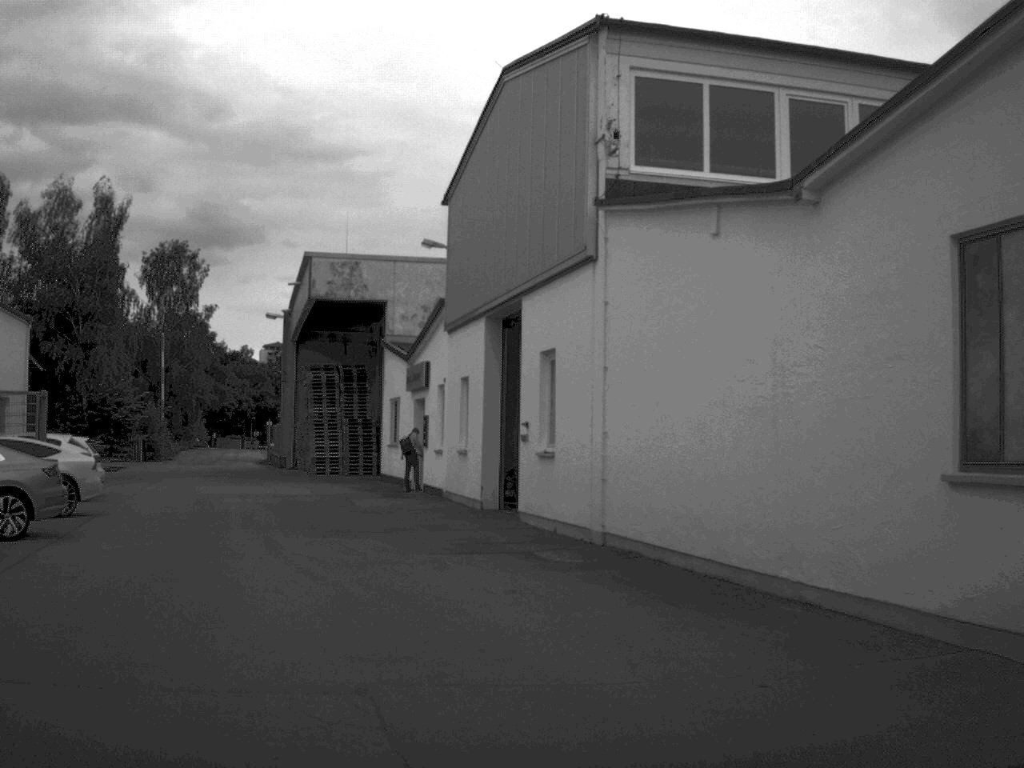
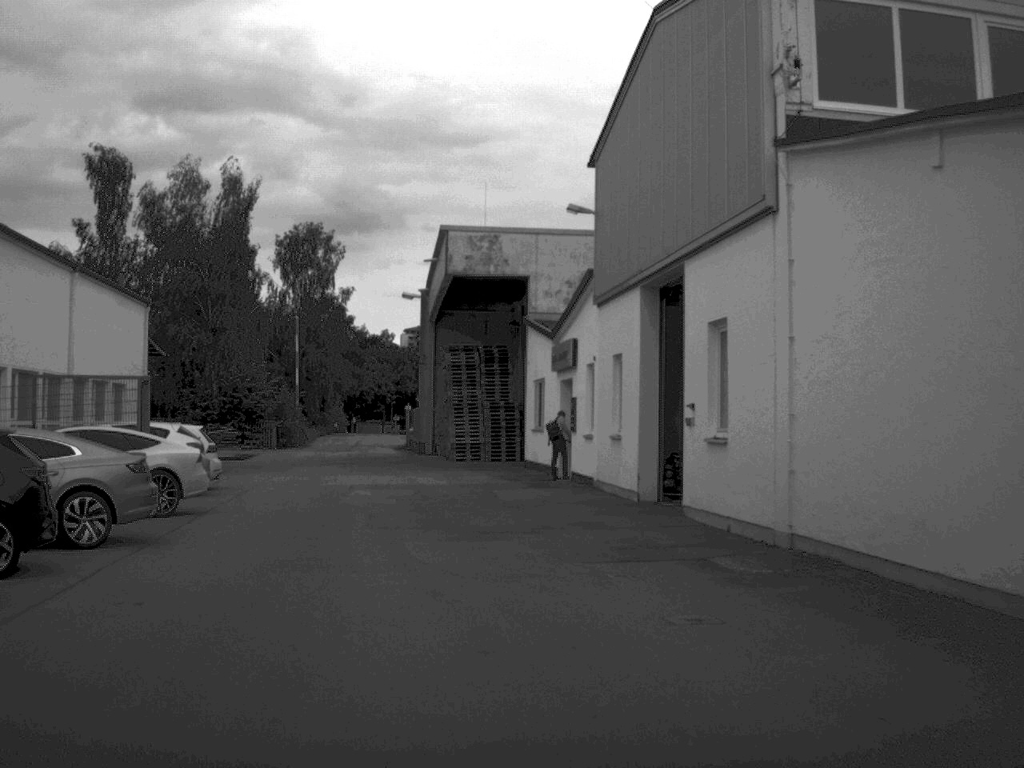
(-0.1, +2.6) m; -6°
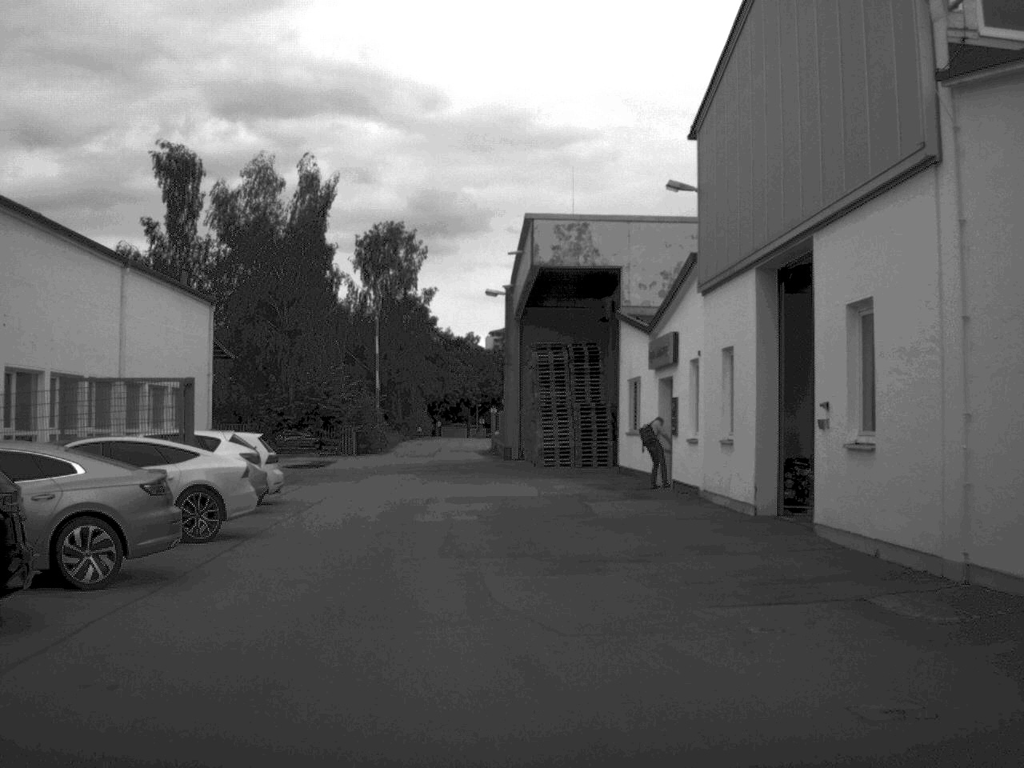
(-0.1, +2.8) m; -4°
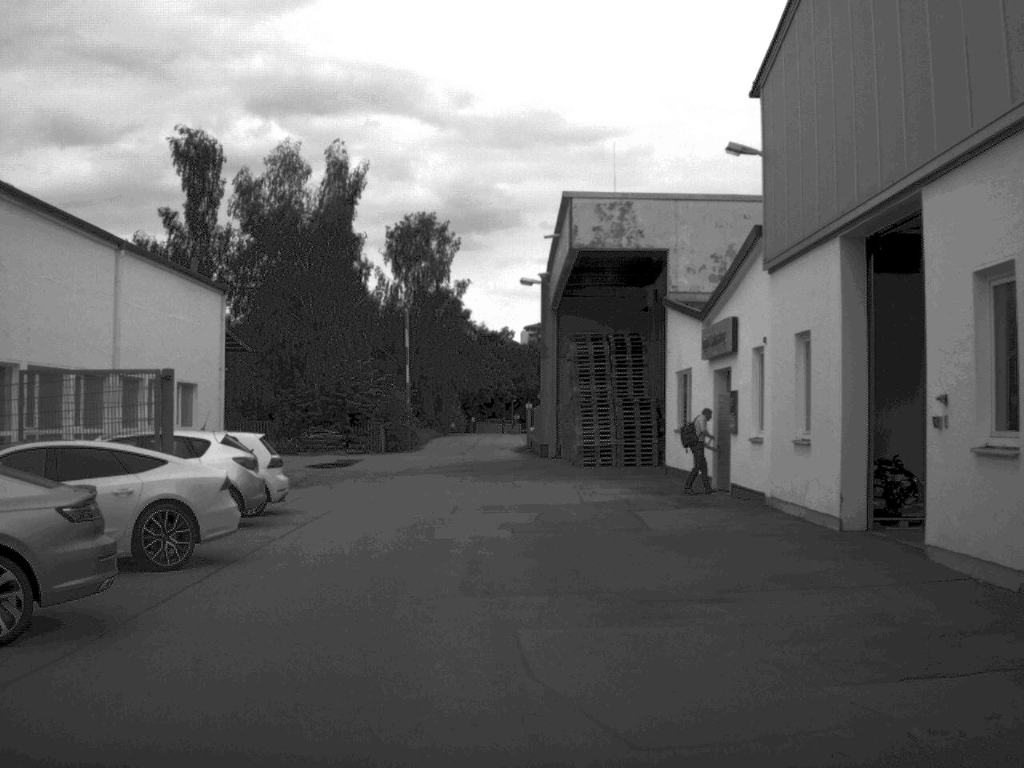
(0.0, +3.1) m; -2°
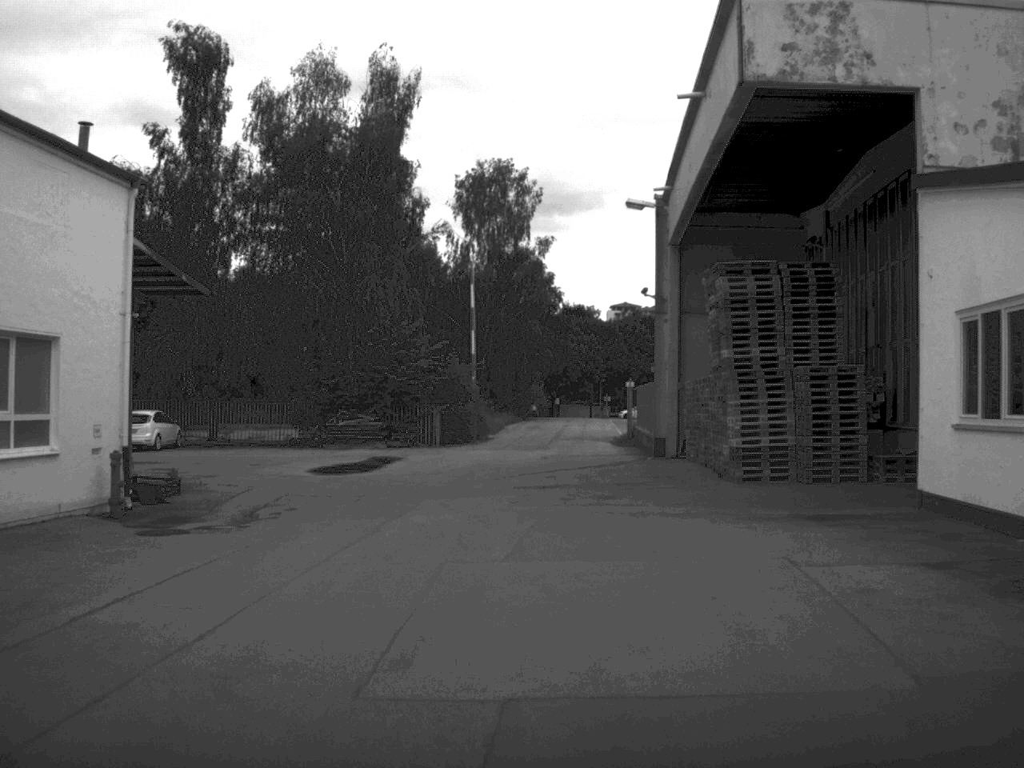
(-0.6, +16.1) m; -4°
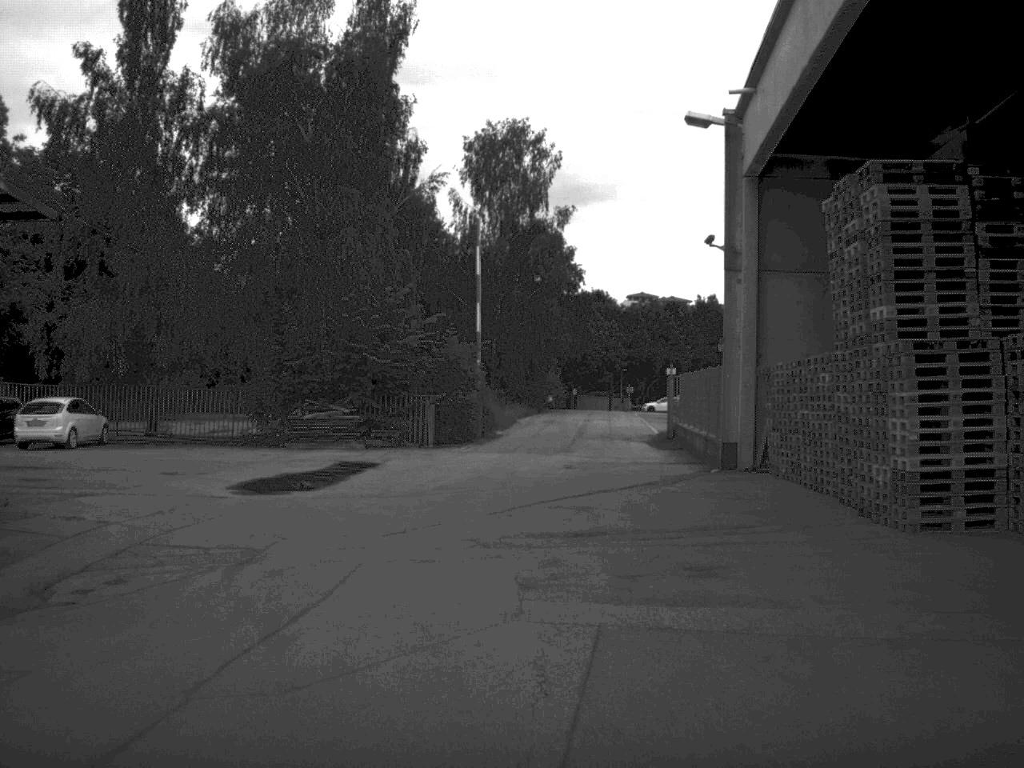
(-0.1, +10.3) m; -1°
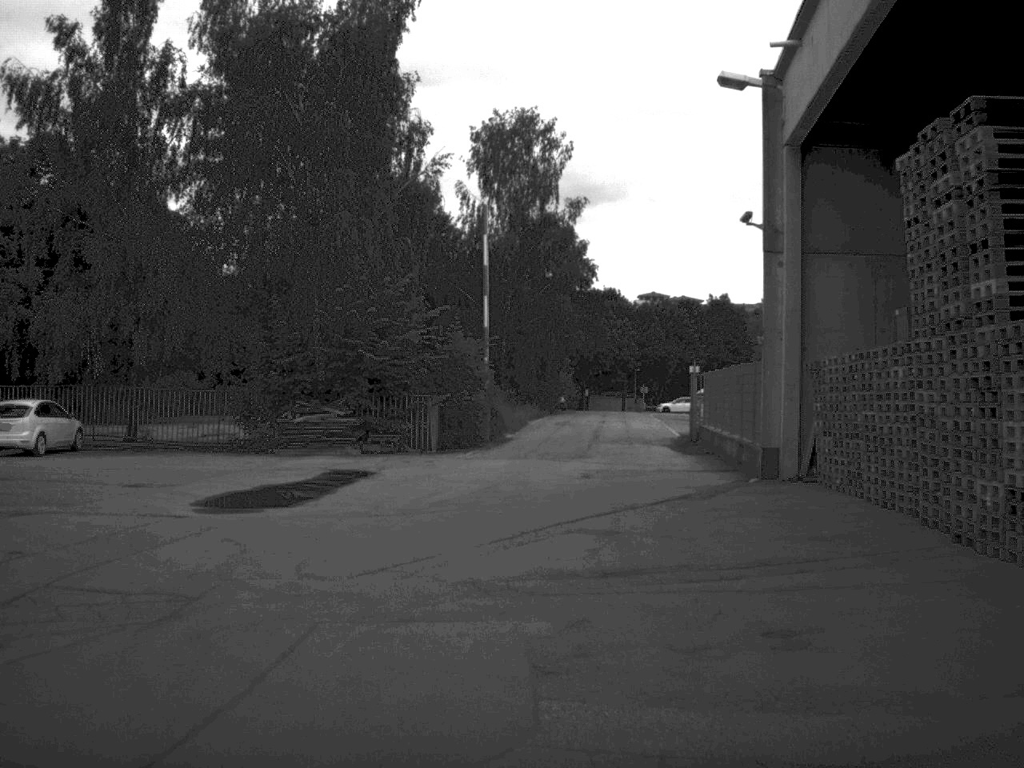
(0.0, +3.3) m; -1°
